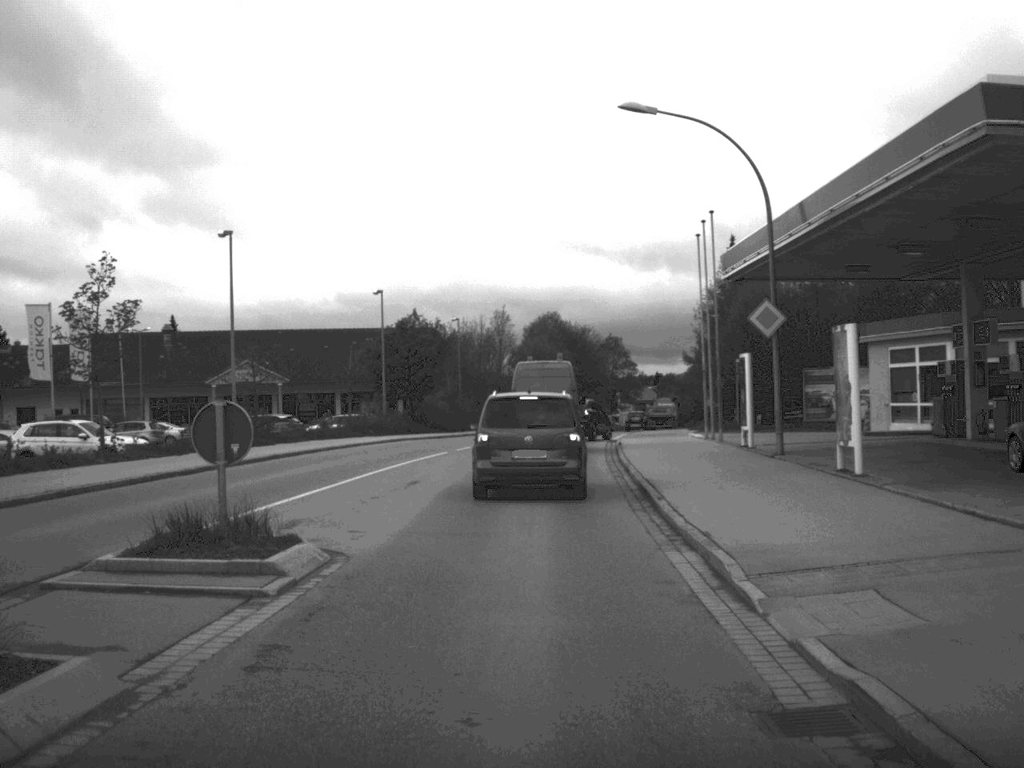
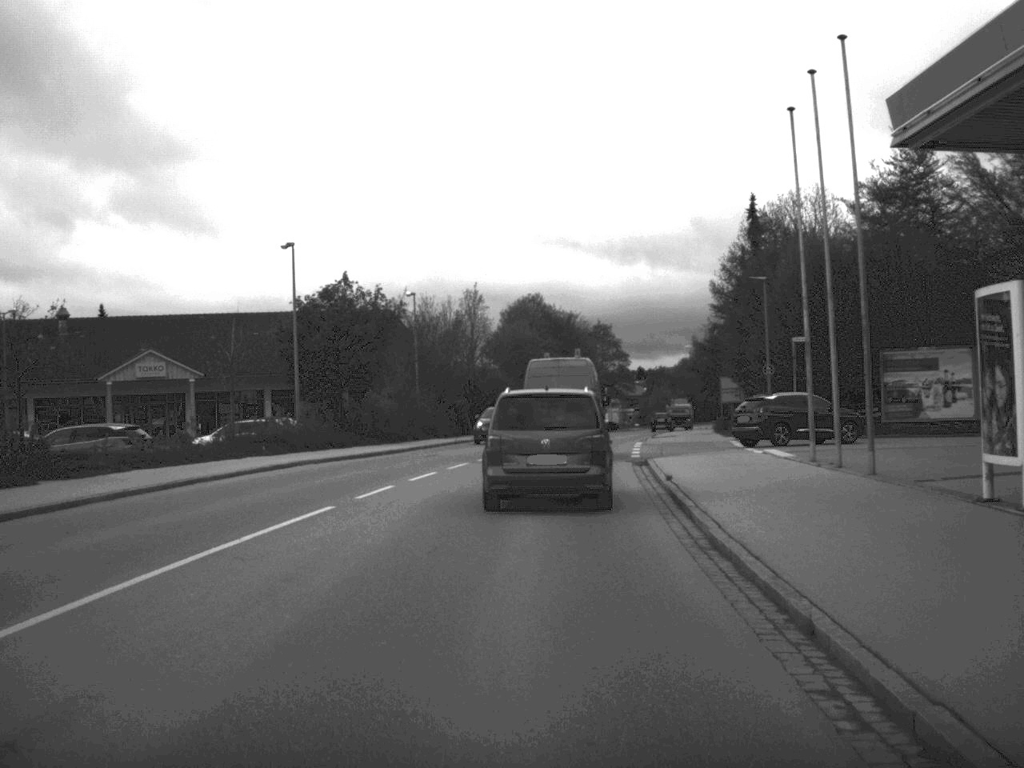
(+0.1, +18.4) m; +1°
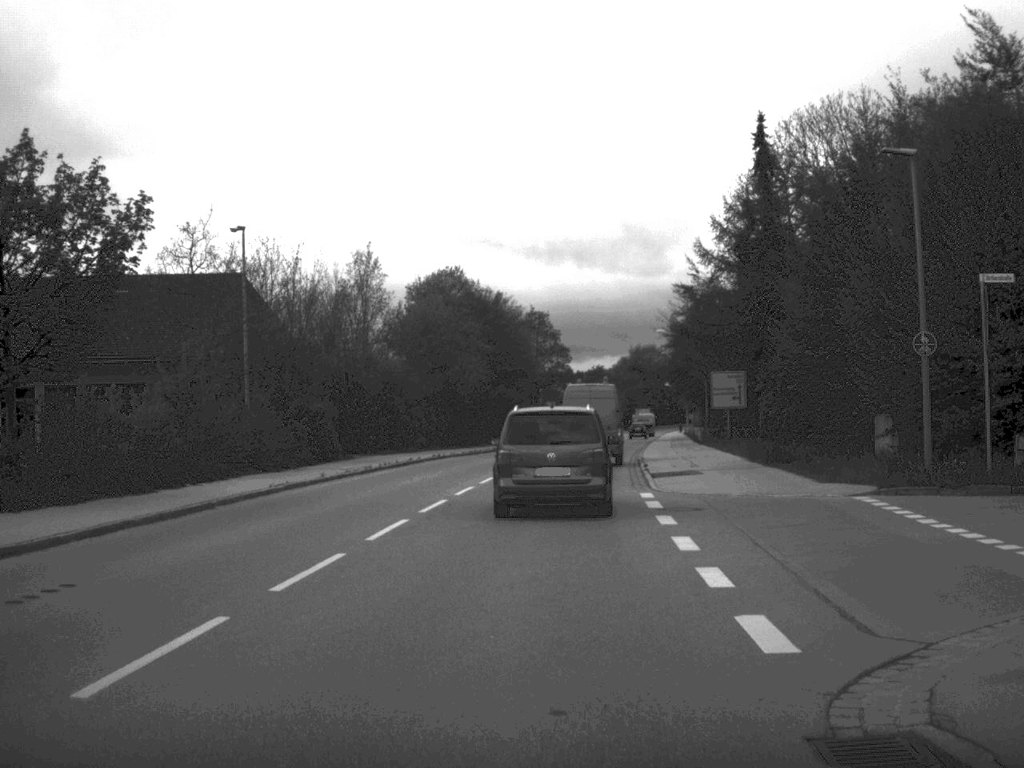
(+0.7, +25.7) m; +3°
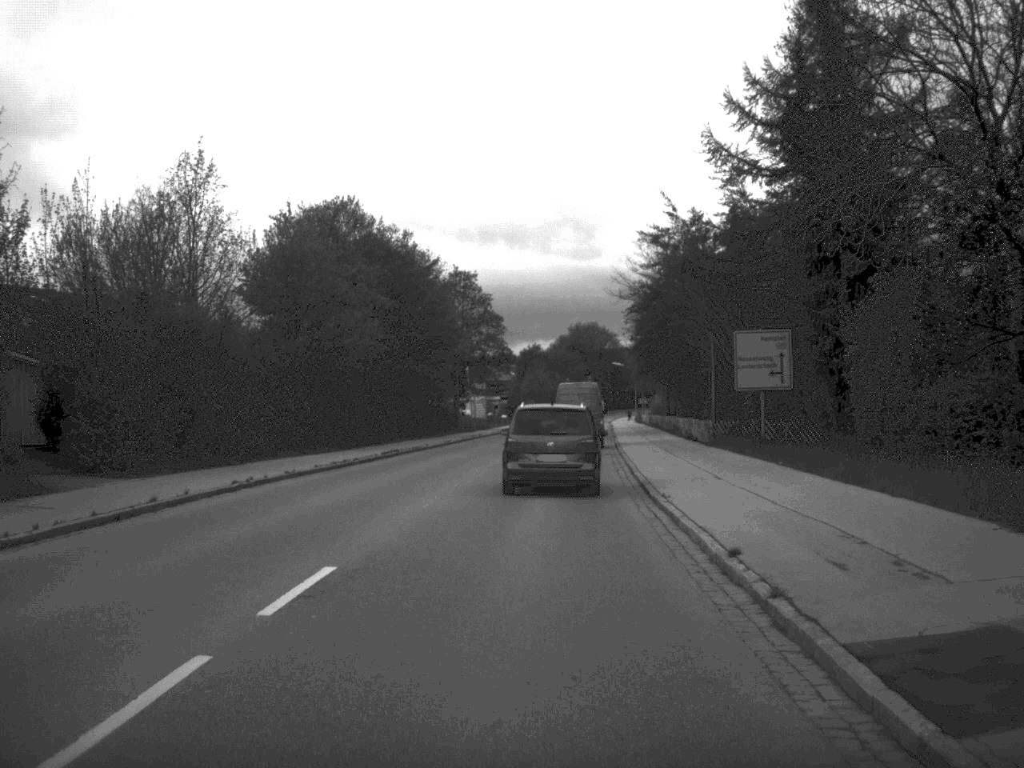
(+0.6, +23.8) m; +3°
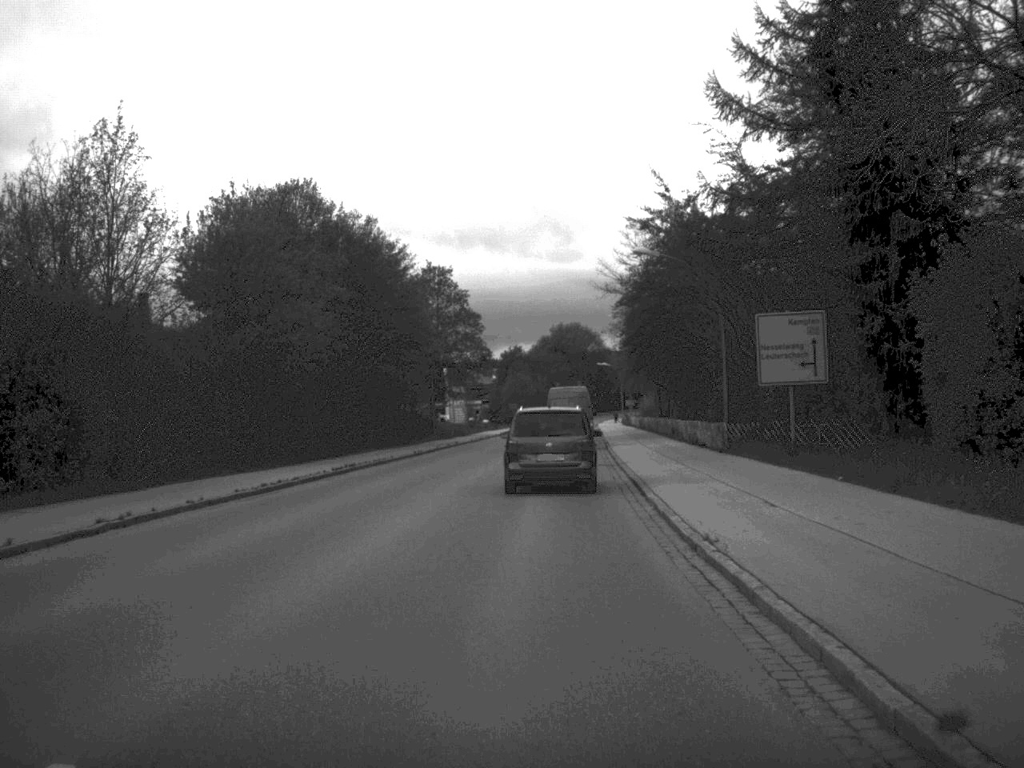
(0.0, +6.8) m; +1°
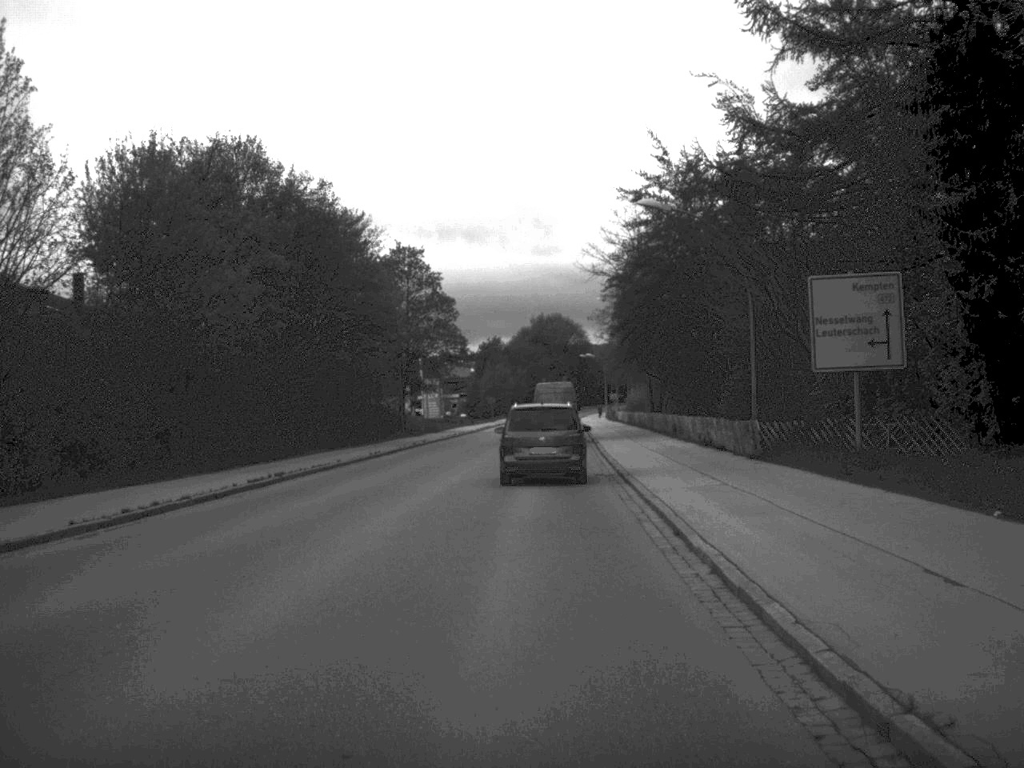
(+0.1, +8.0) m; +1°
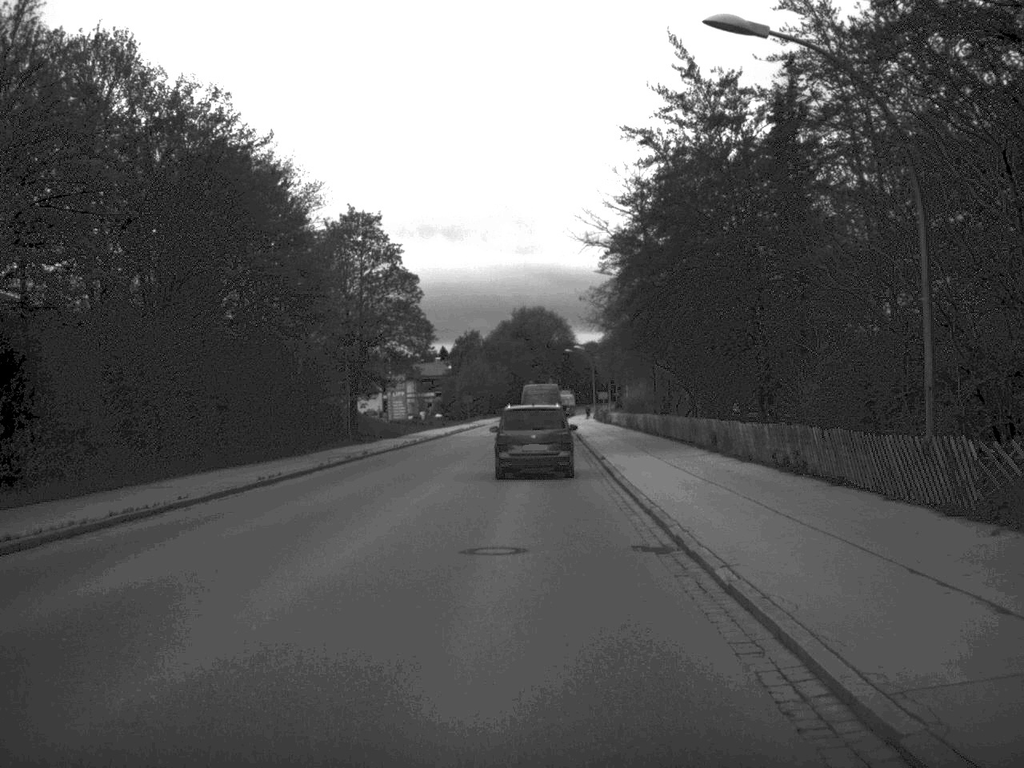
(+0.1, +14.8) m; +1°
